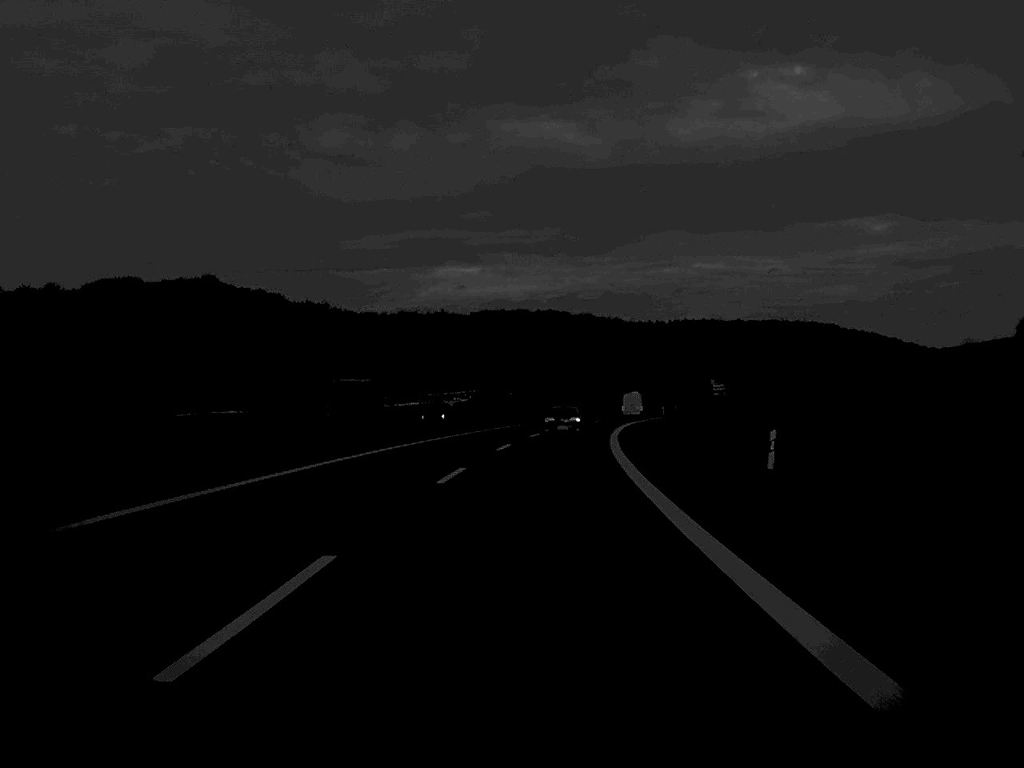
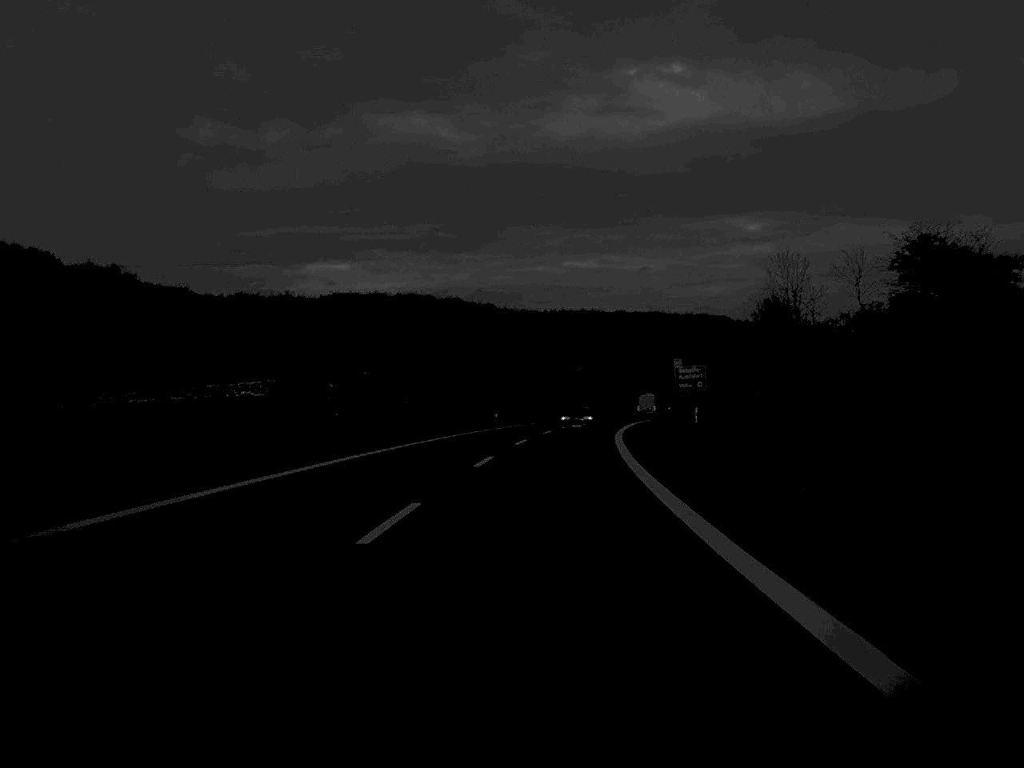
(+4.1, +81.7) m; +6°
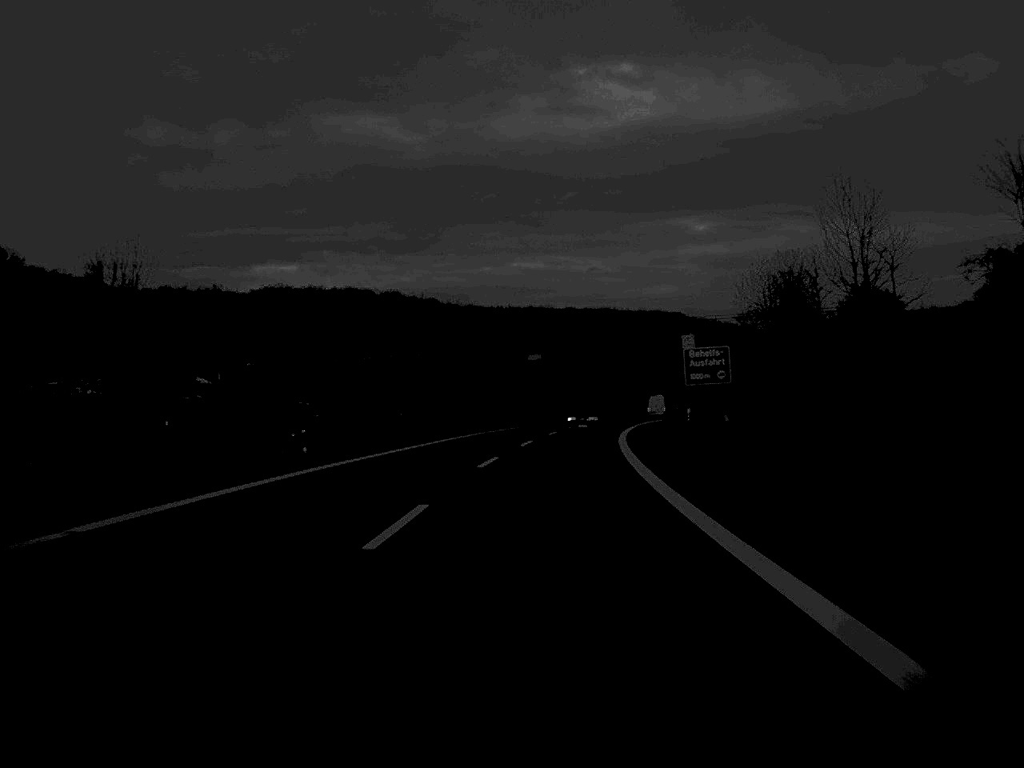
(+0.8, +35.0) m; +2°
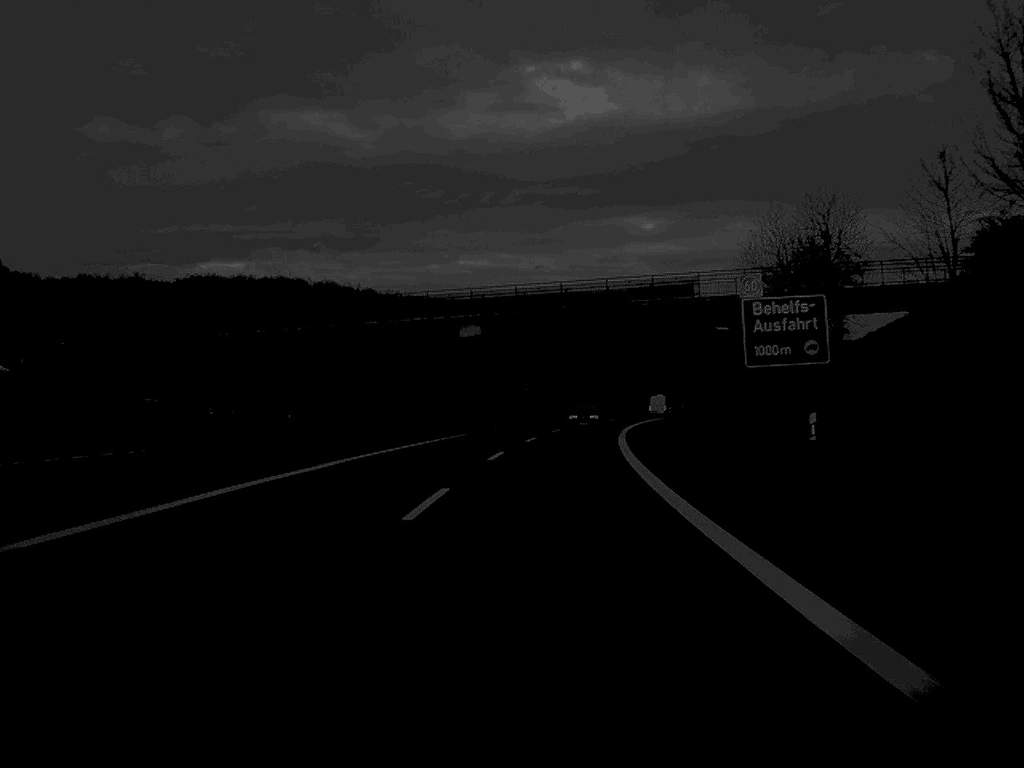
(+0.7, +32.0) m; +2°
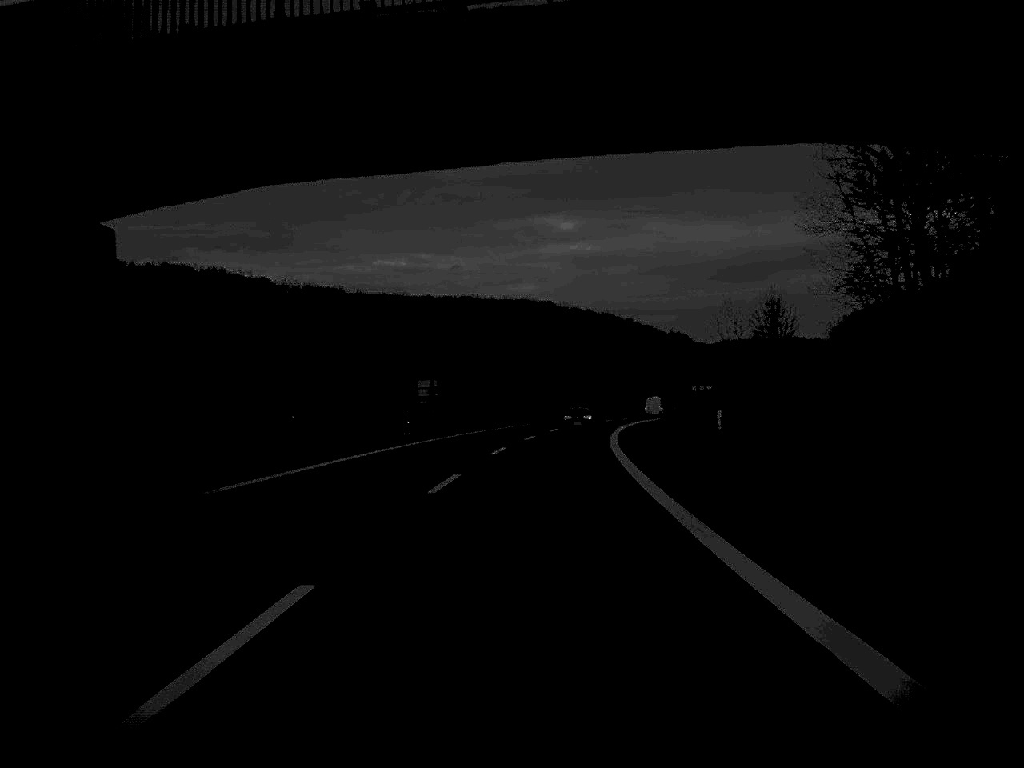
(+1.6, +47.7) m; +4°
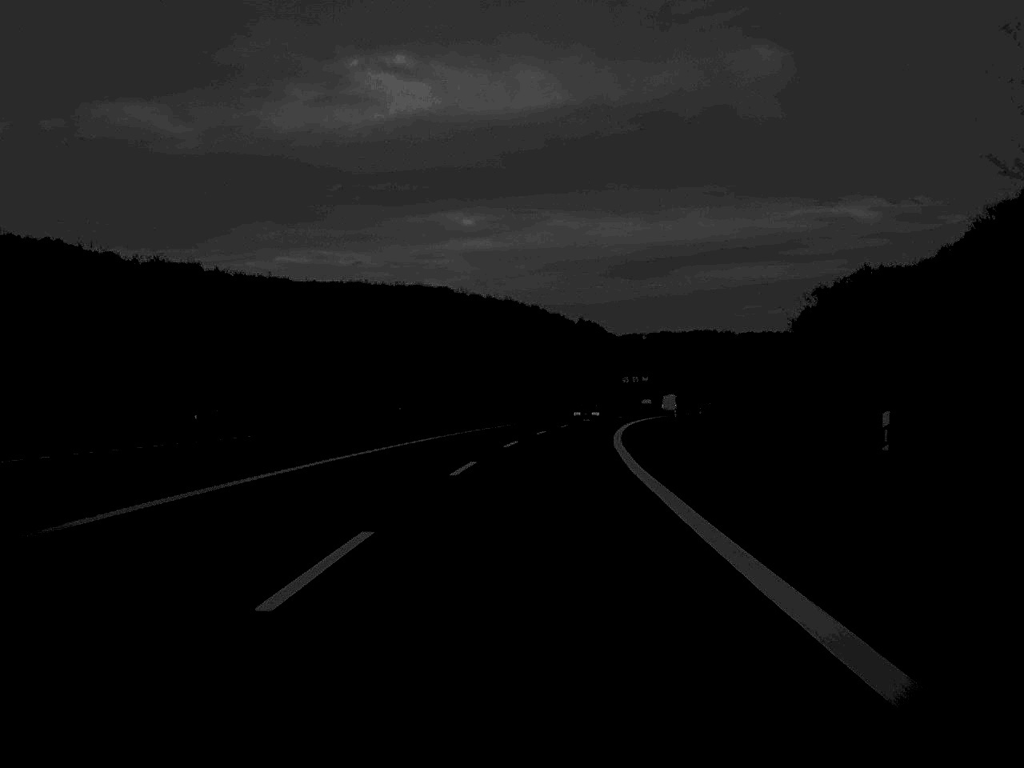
(+2.7, +66.3) m; +5°
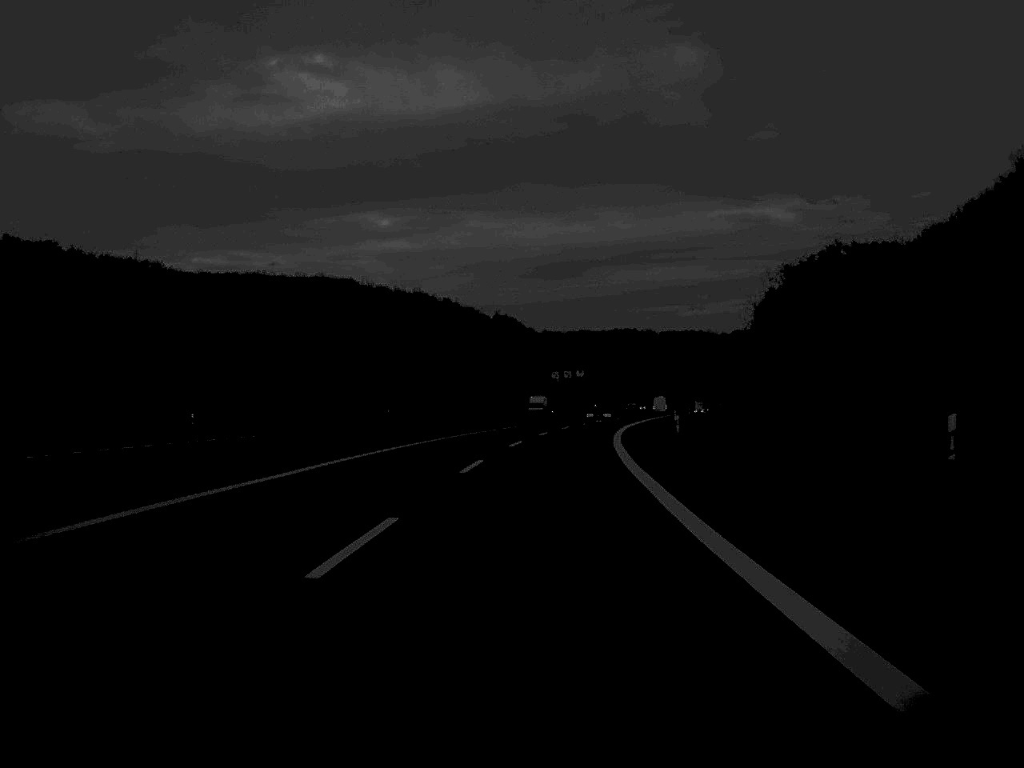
(+1.7, +50.7) m; +4°
